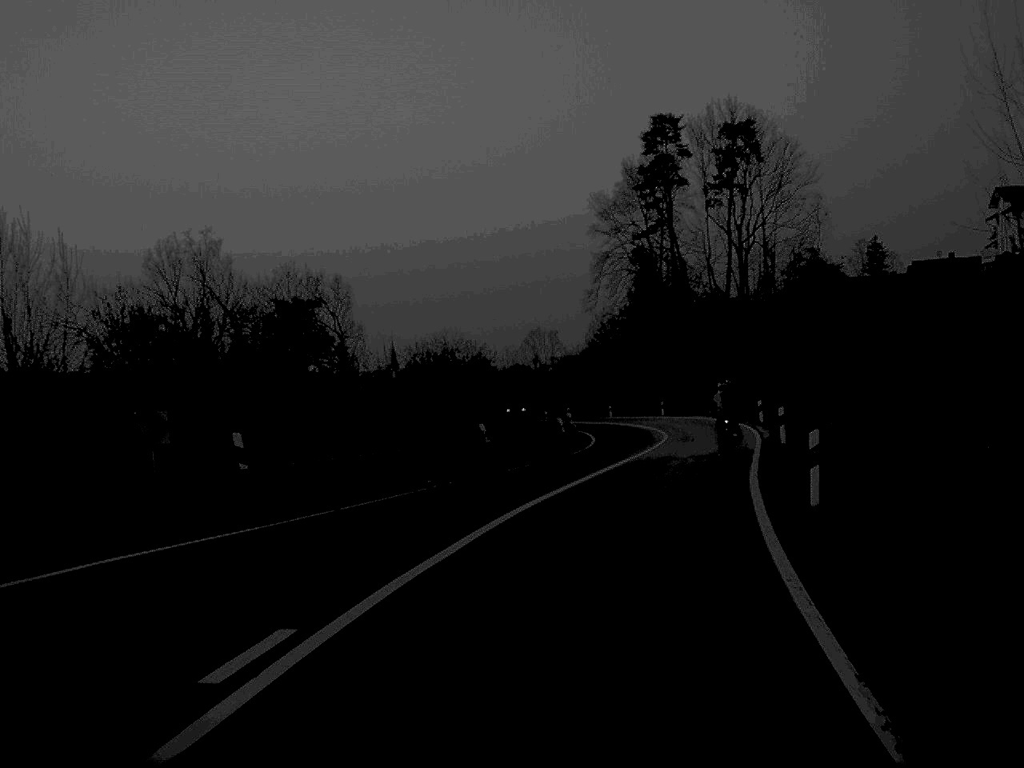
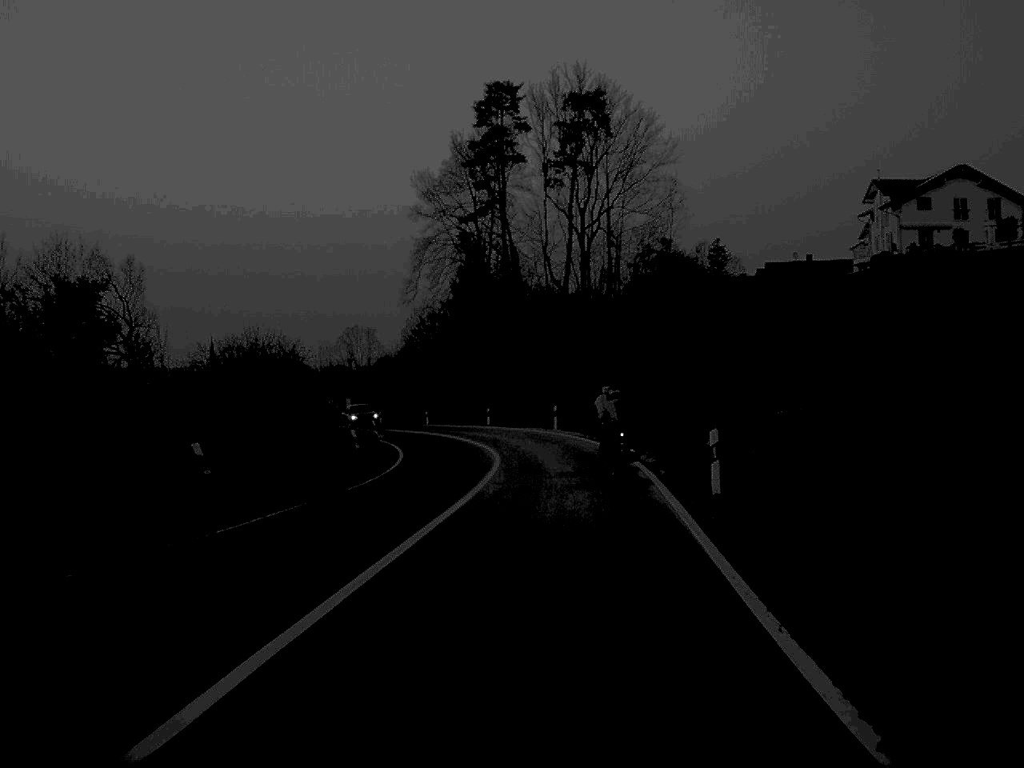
(+1.0, +14.1) m; +8°
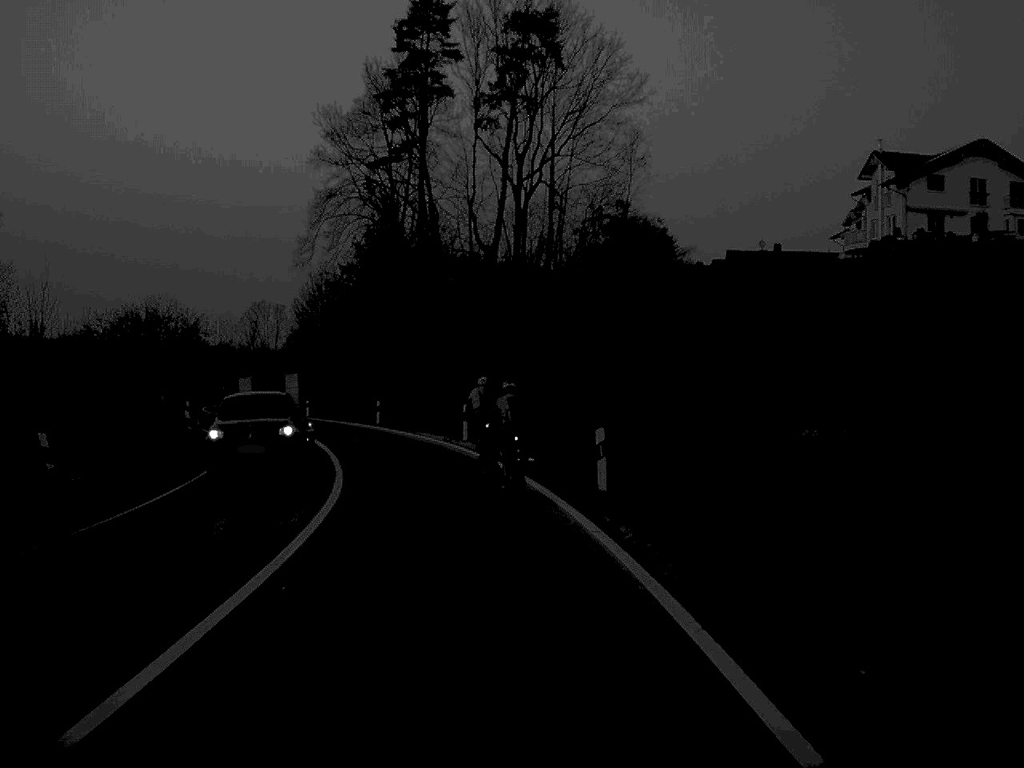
(+0.8, +19.6) m; +3°
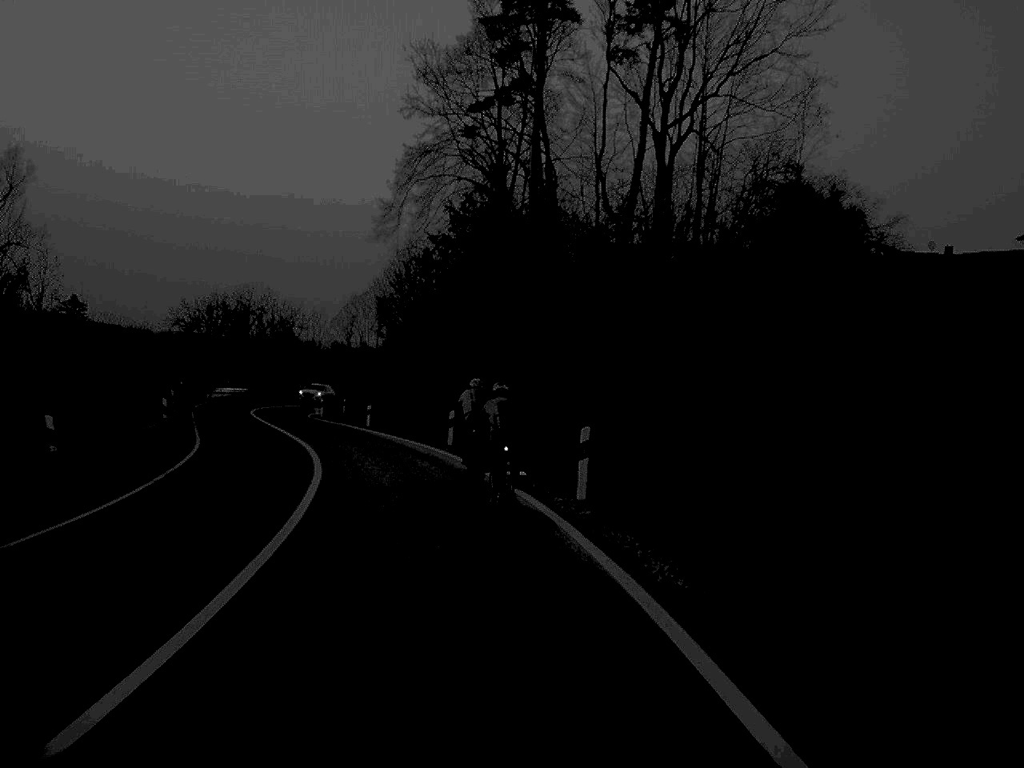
(-0.7, +17.9) m; -5°
